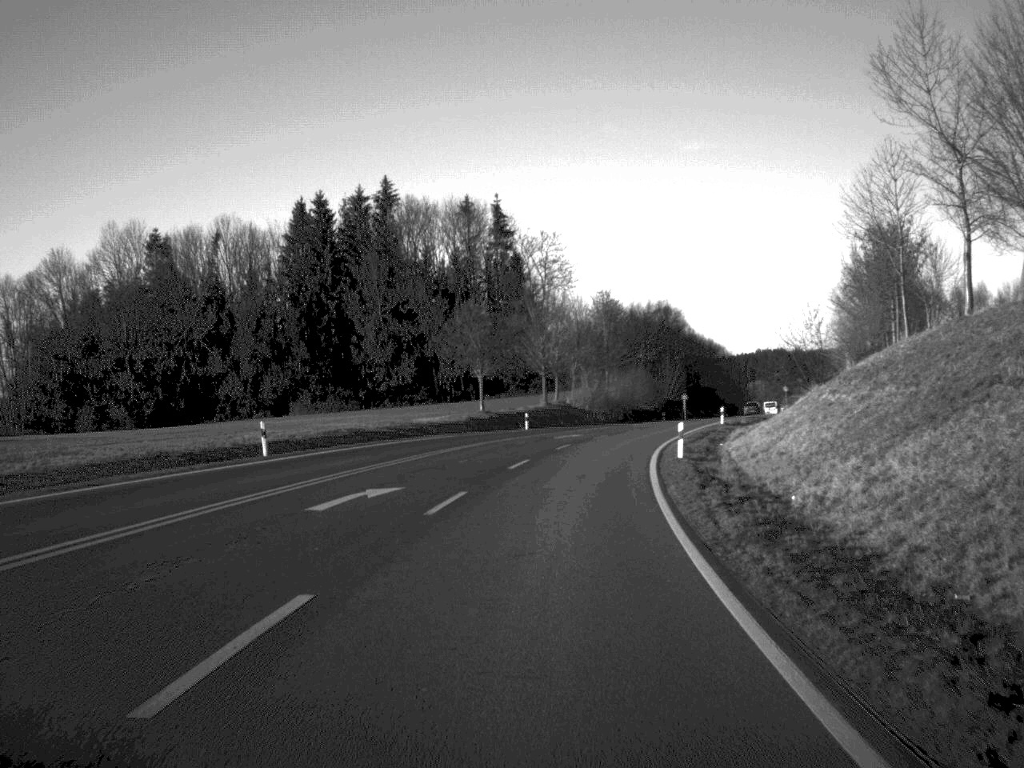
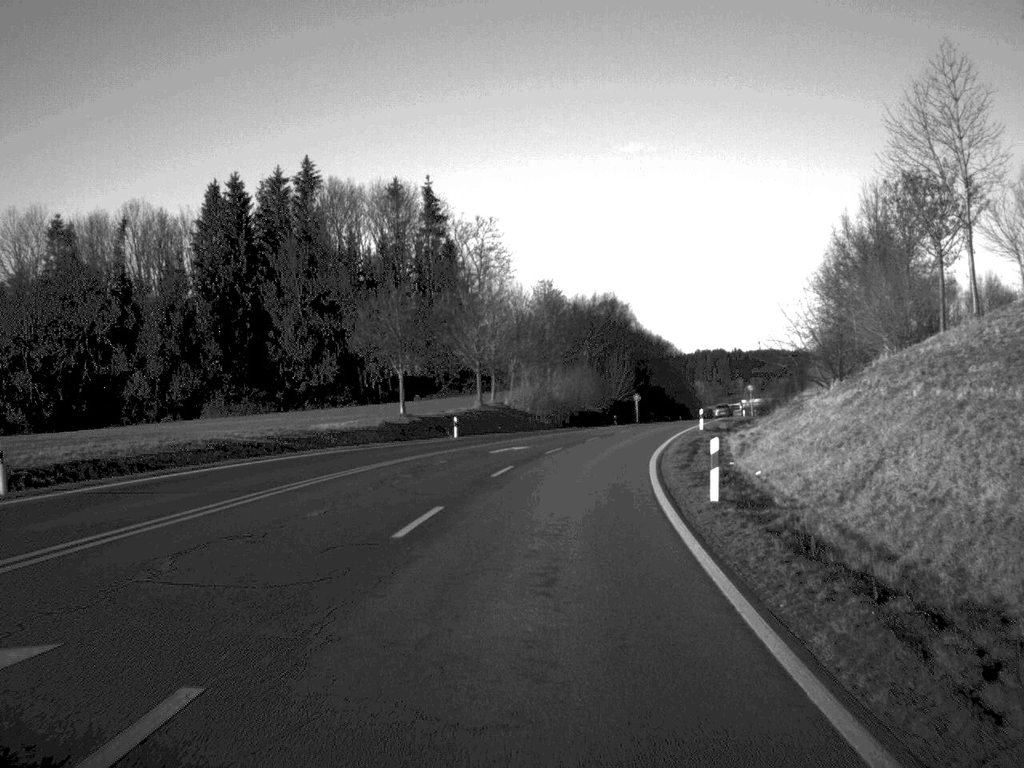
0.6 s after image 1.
(+0.4, +15.3) m; +3°
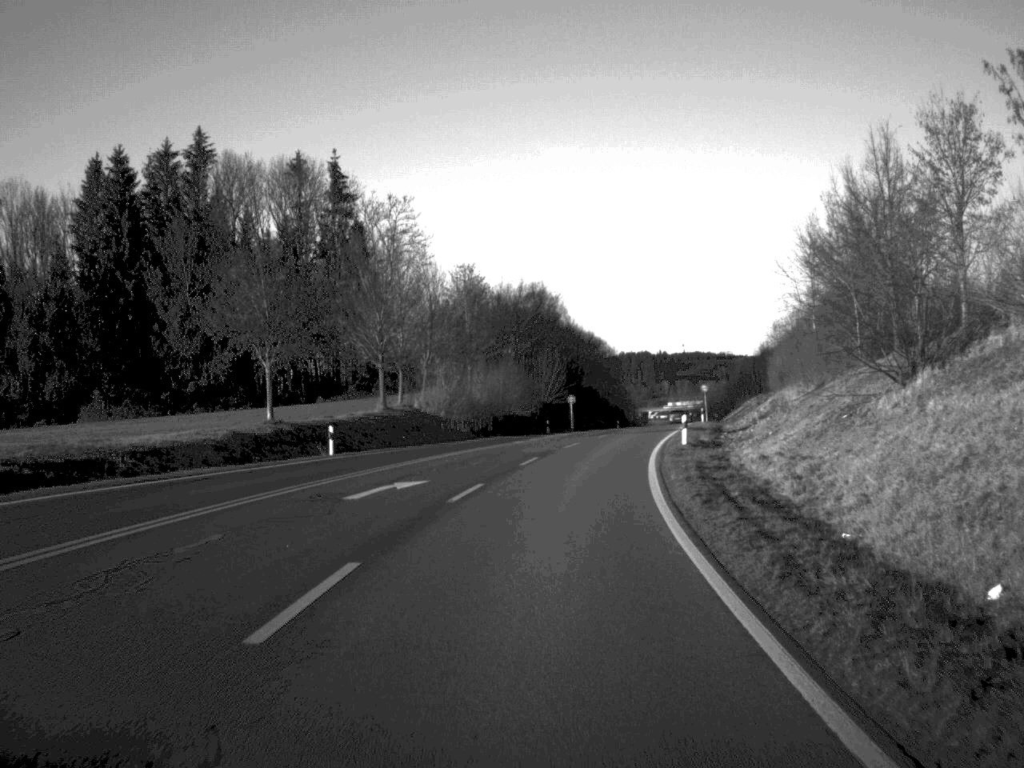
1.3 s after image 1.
(+0.6, +18.2) m; +3°
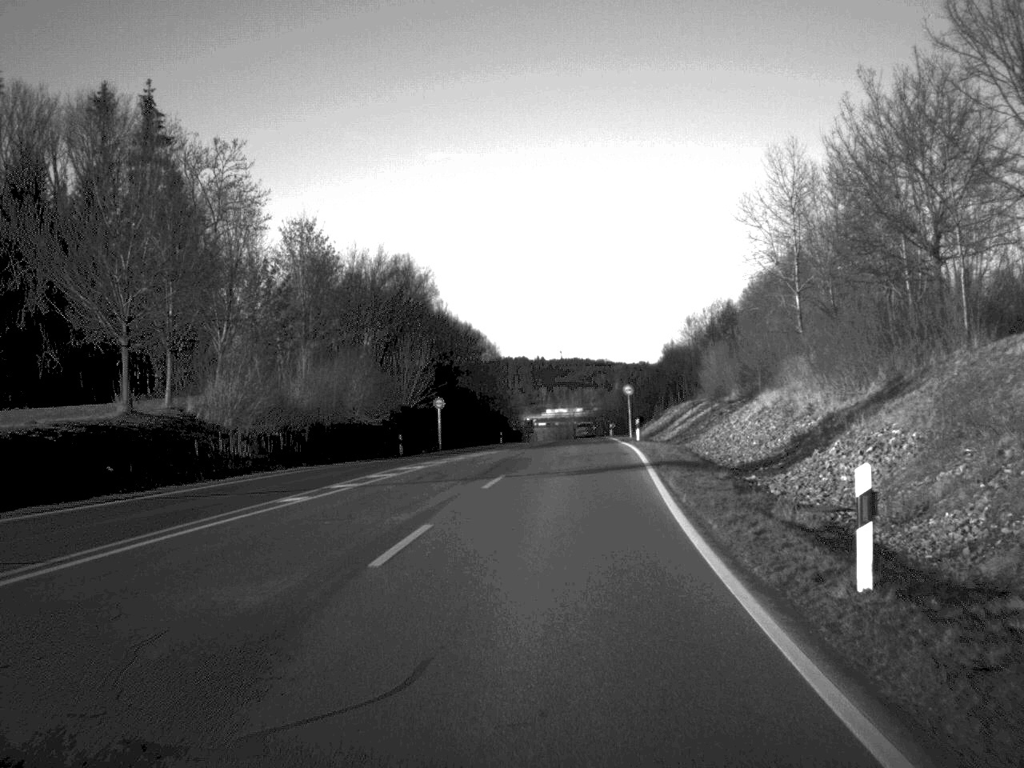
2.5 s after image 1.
(+1.5, +31.5) m; +5°
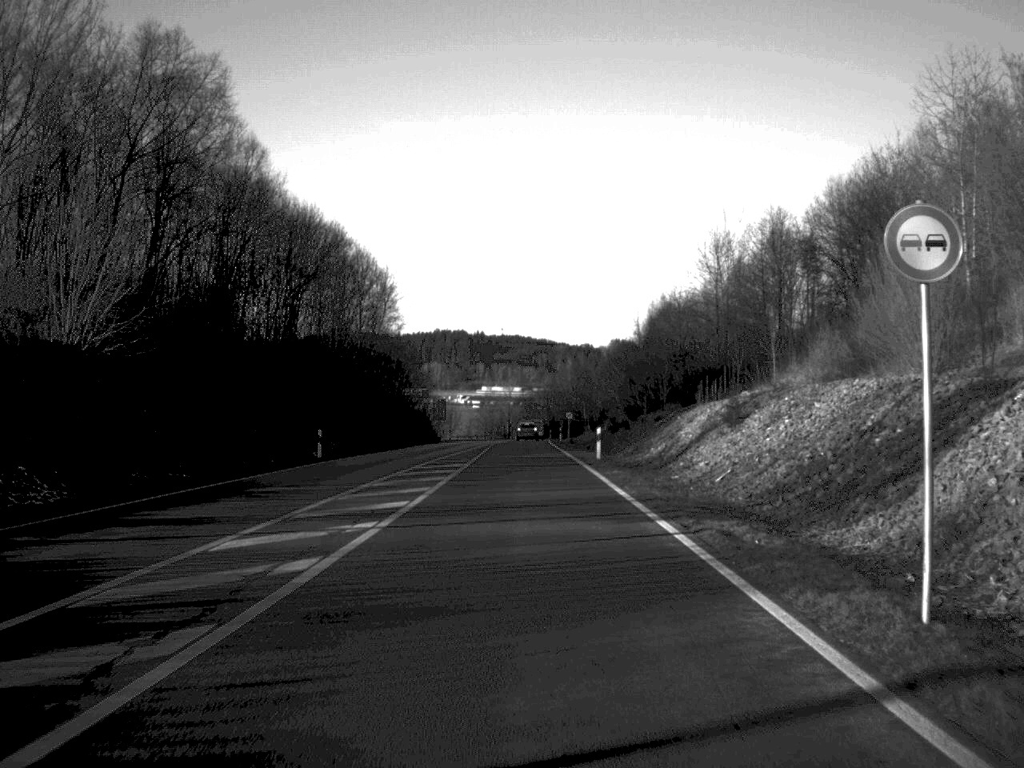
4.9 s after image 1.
(+2.5, +66.2) m; +2°
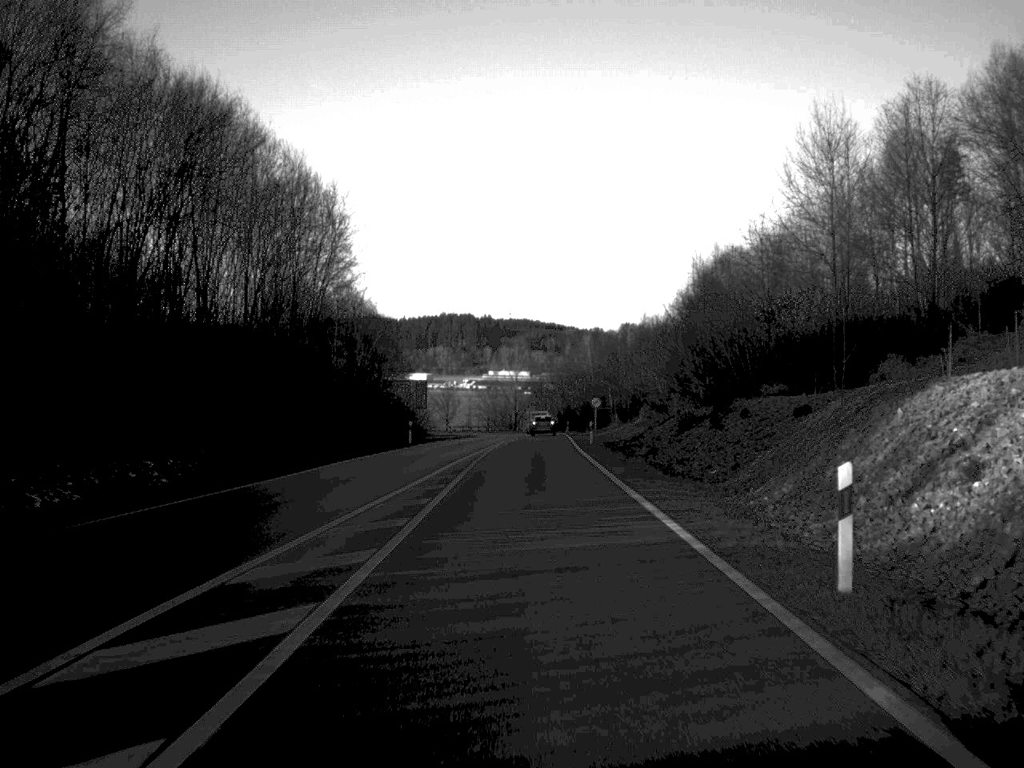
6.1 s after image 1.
(-0.1, +32.1) m; 0°
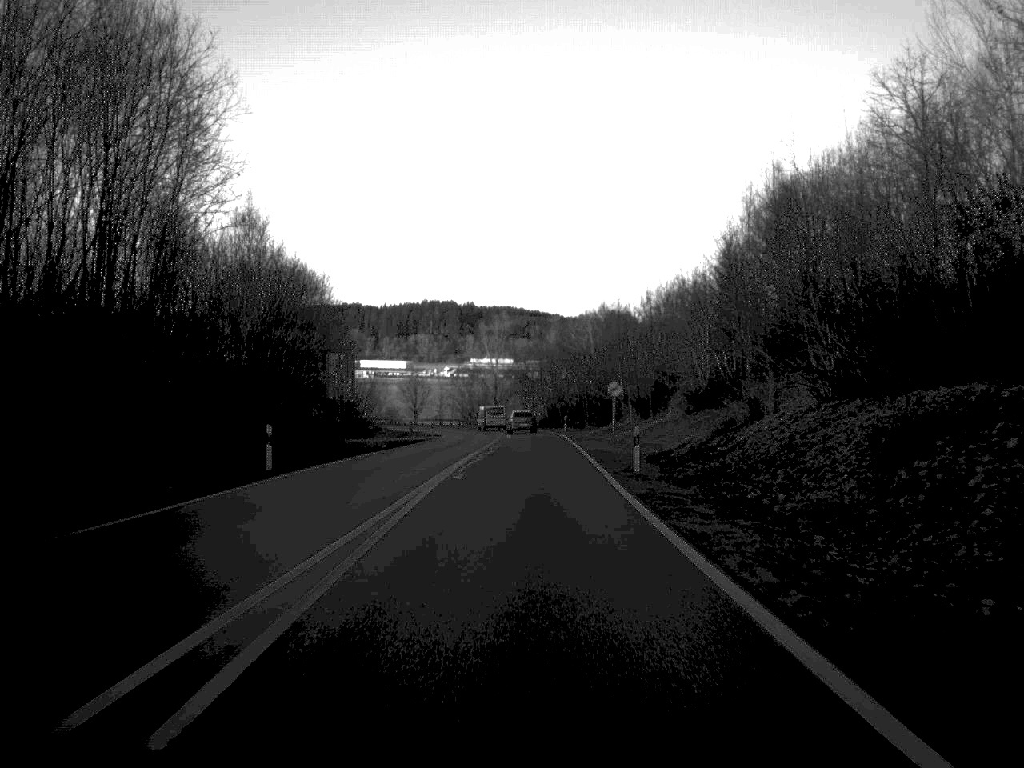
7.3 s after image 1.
(+0.2, +30.6) m; +1°
